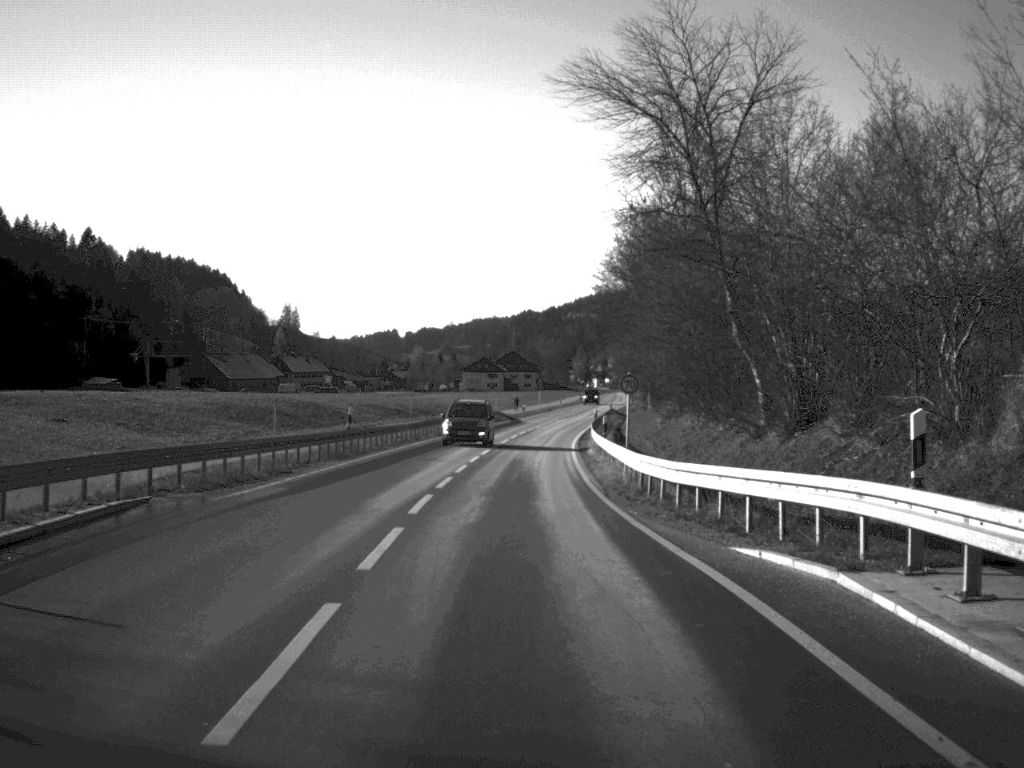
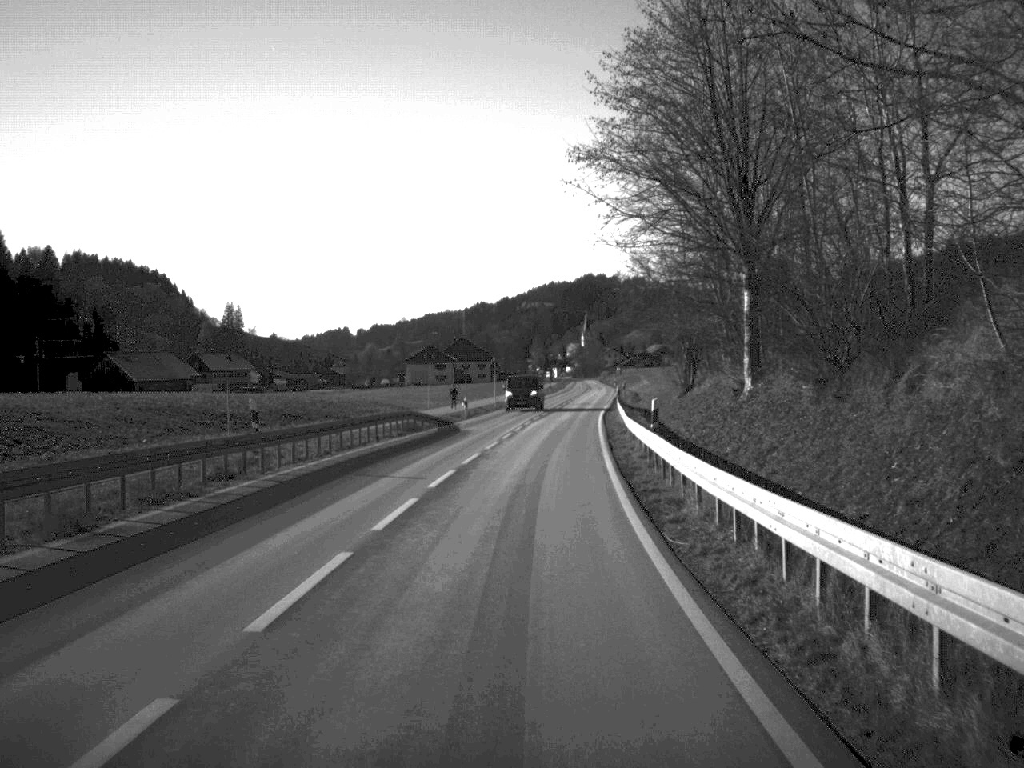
(+0.5, +45.1) m; +2°
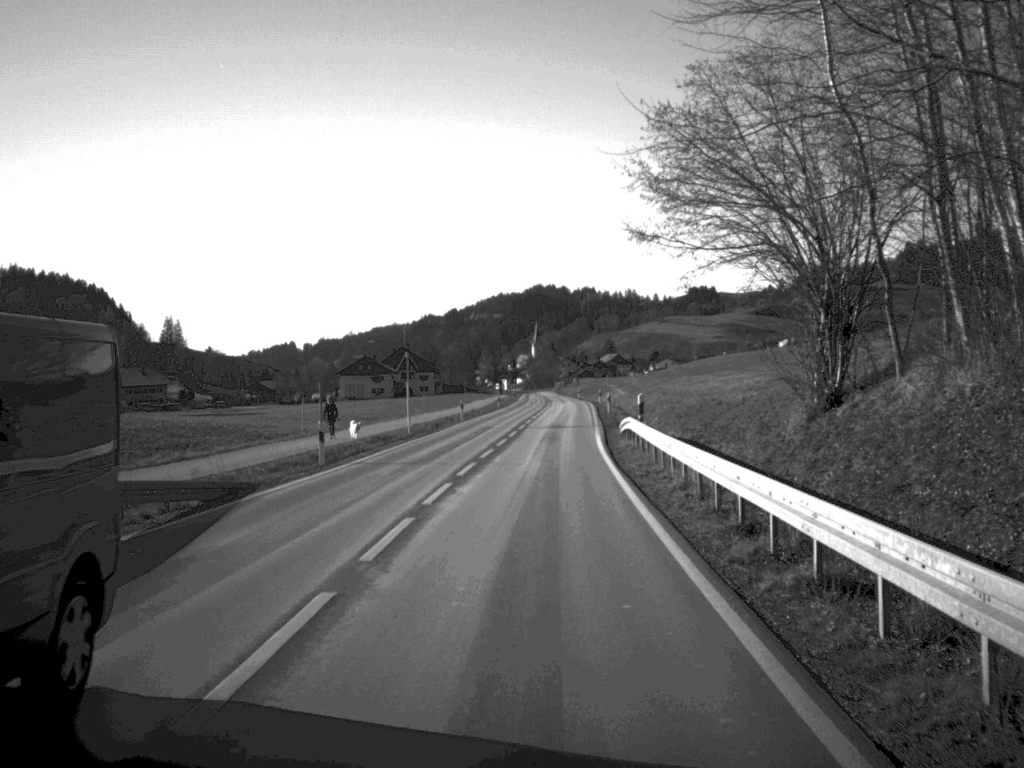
(+0.6, +32.1) m; +2°
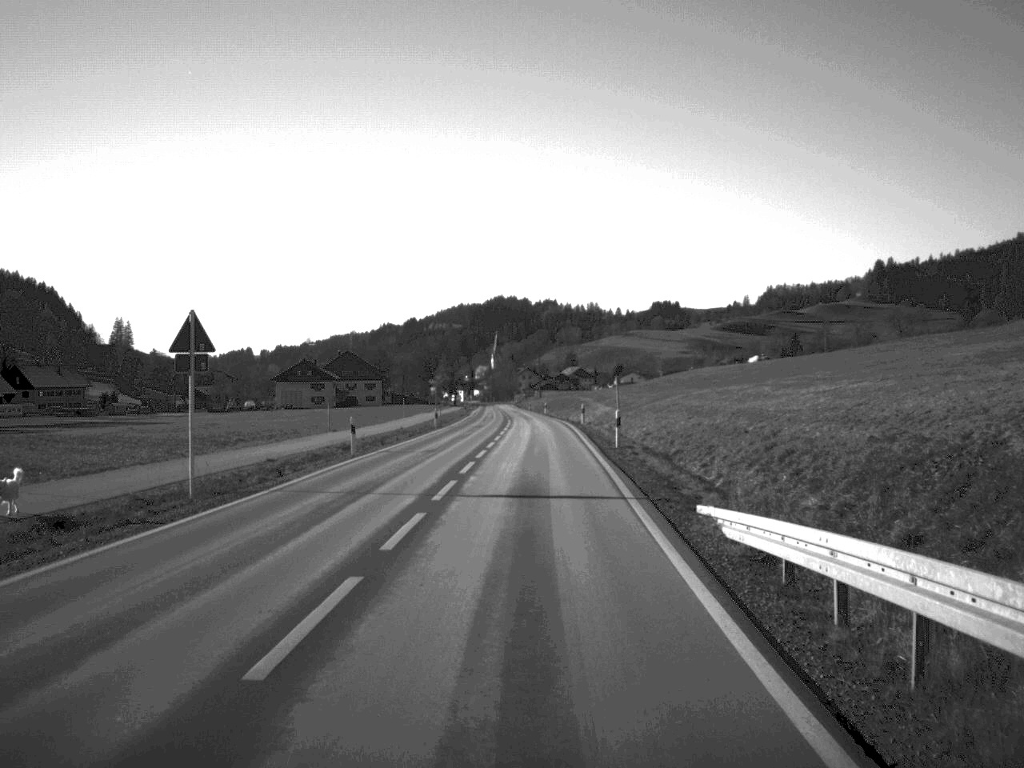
(+0.5, +28.7) m; +2°
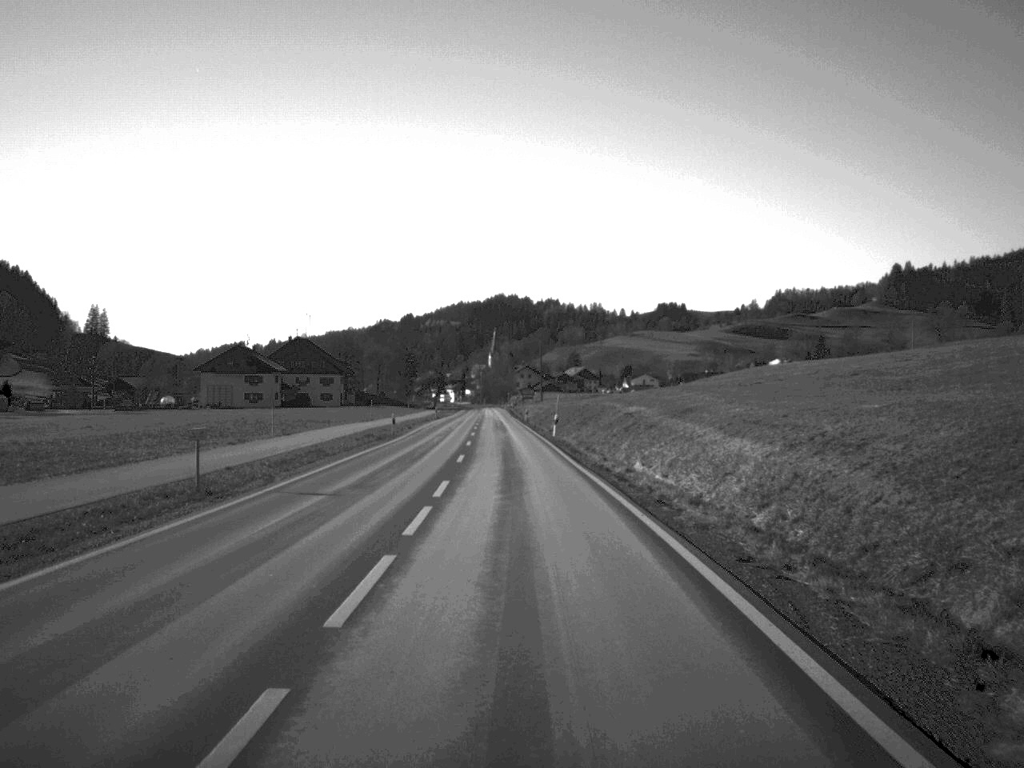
(+0.3, +57.8) m; 0°
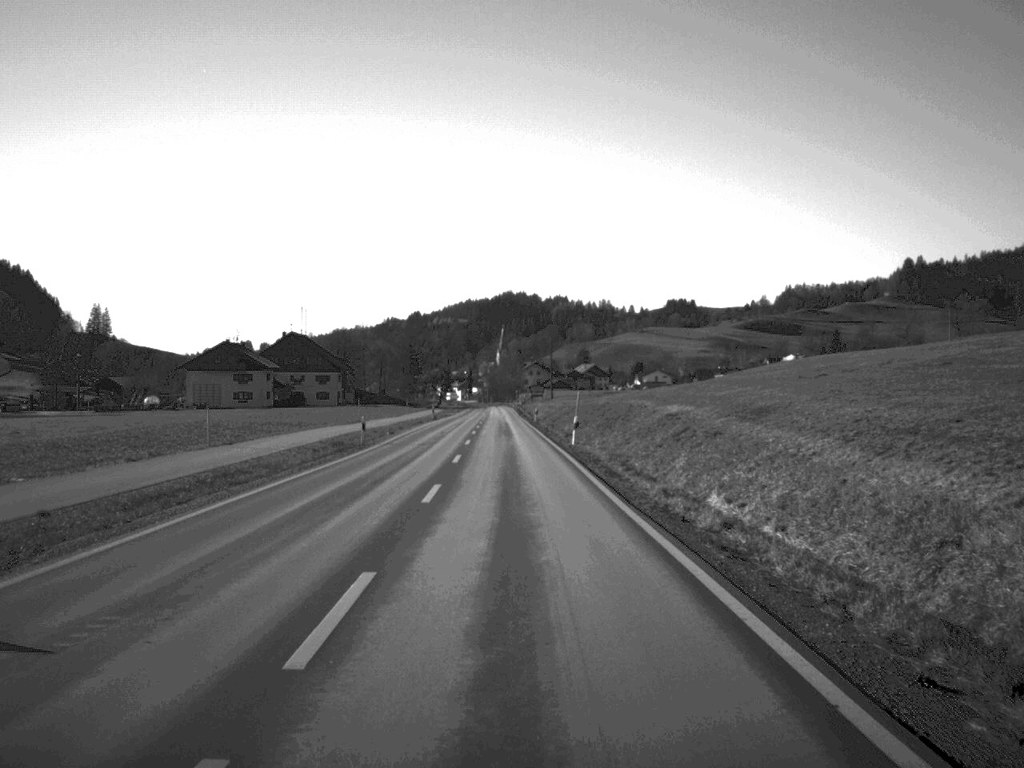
(0.0, +13.3) m; 0°
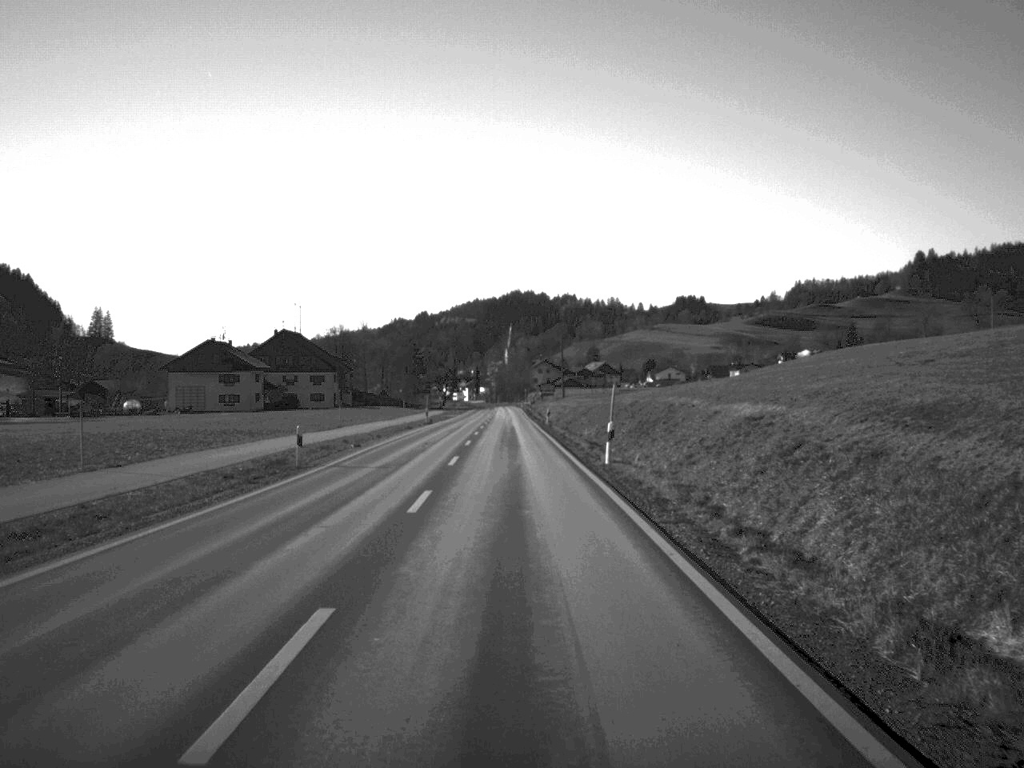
(0.0, +13.9) m; 0°
